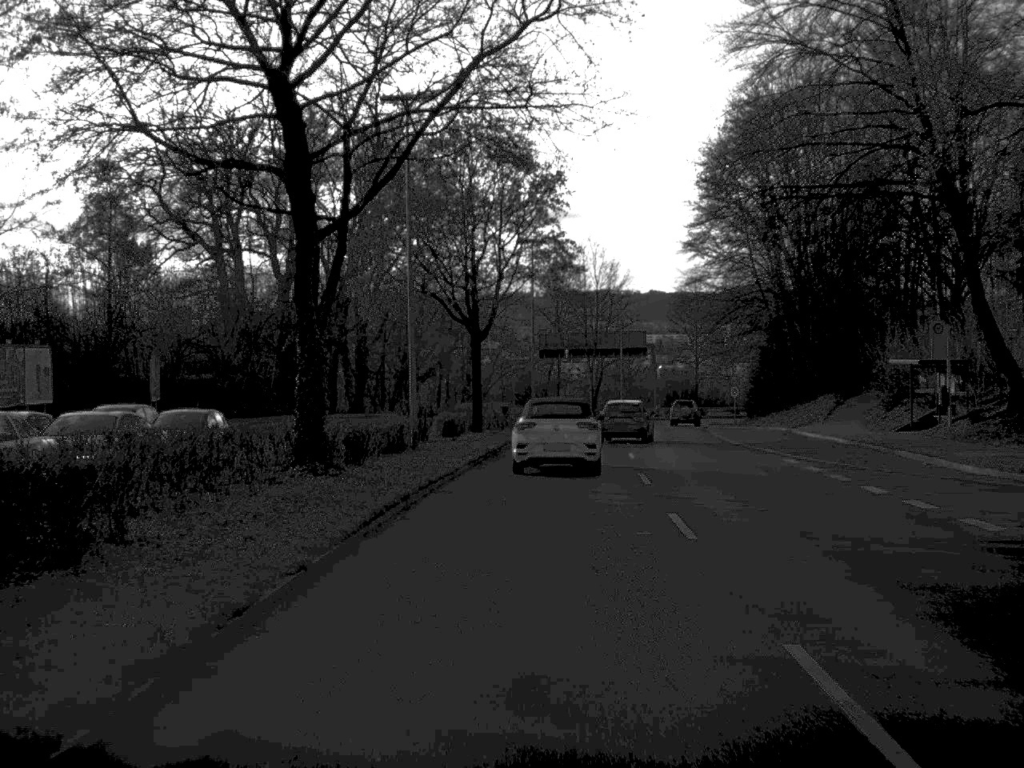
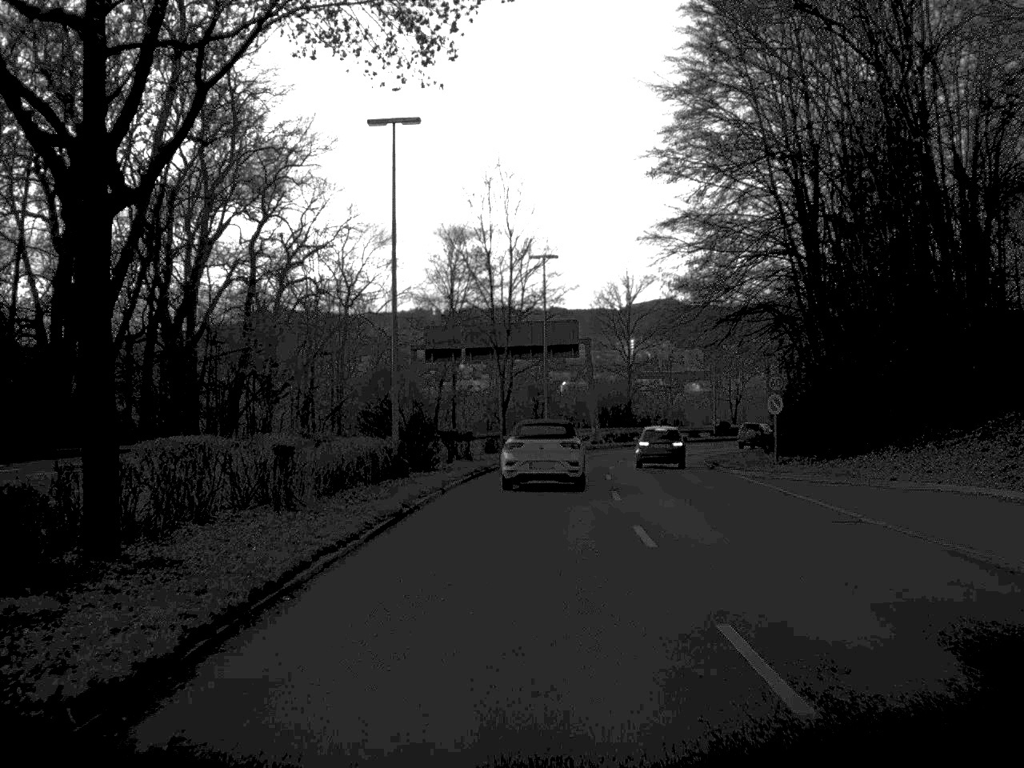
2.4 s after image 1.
(+1.2, +34.2) m; +4°
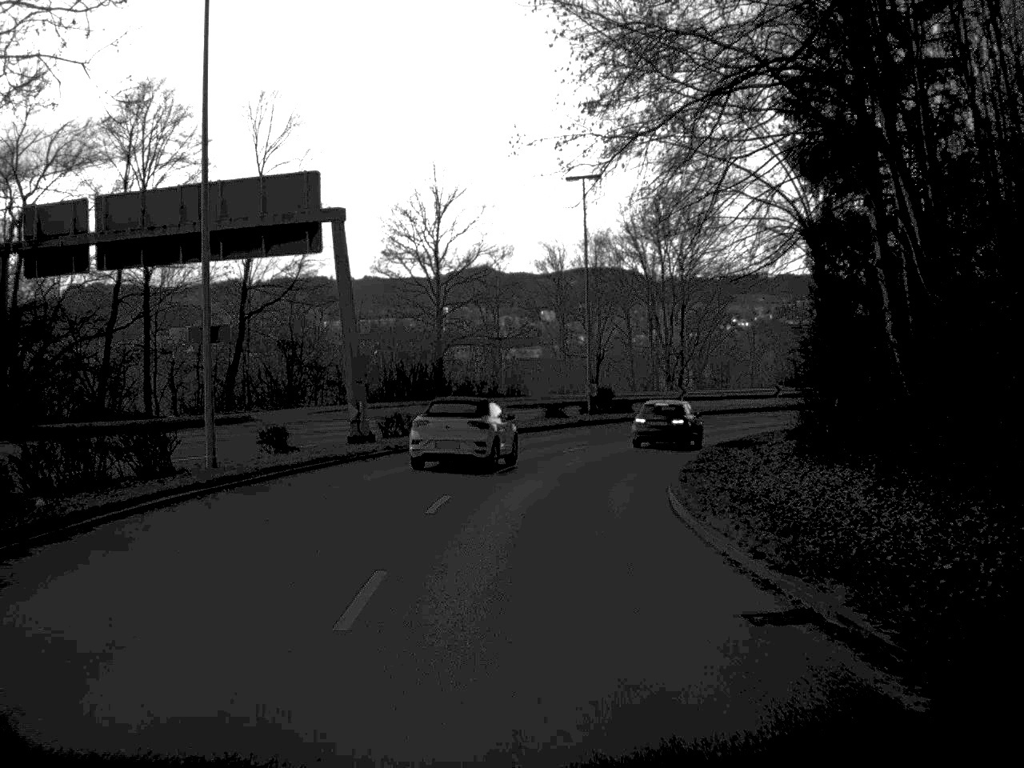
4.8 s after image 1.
(+3.5, +41.9) m; +8°
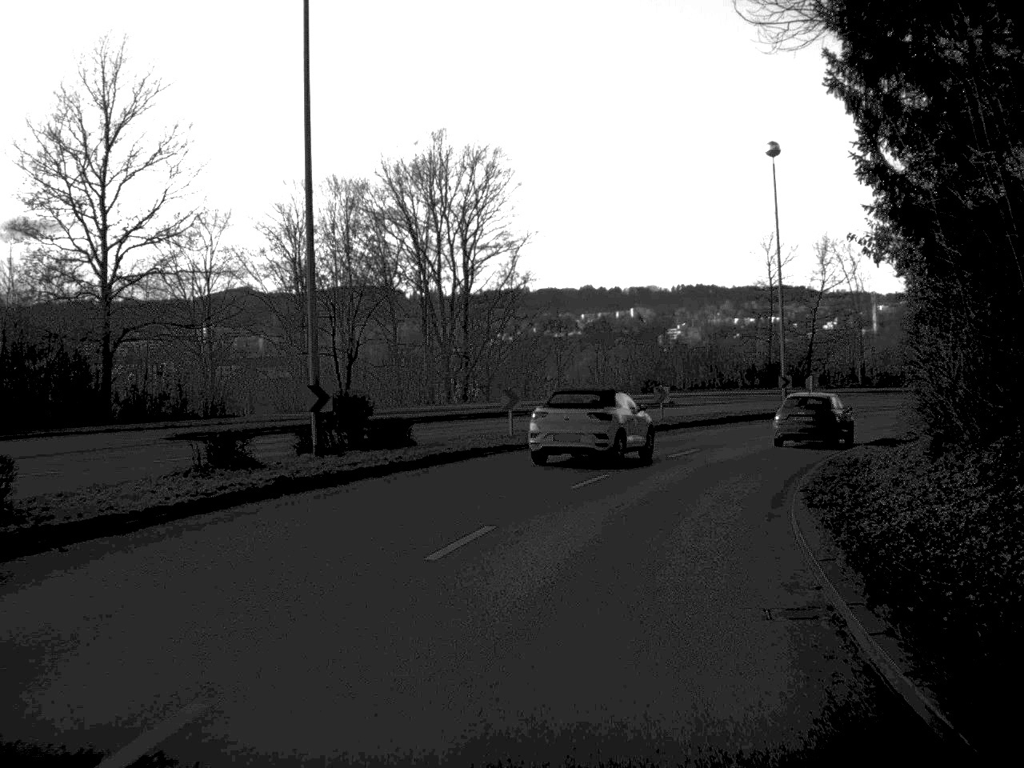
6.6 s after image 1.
(+2.0, +30.8) m; +11°
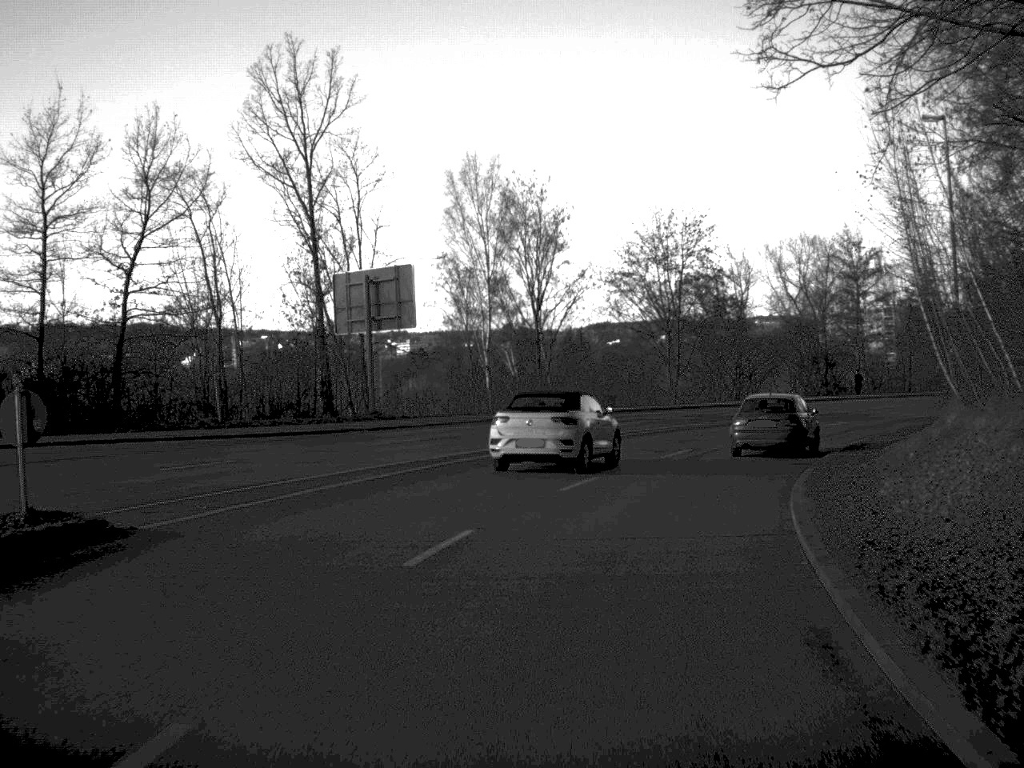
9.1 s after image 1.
(+10.2, +40.1) m; +29°
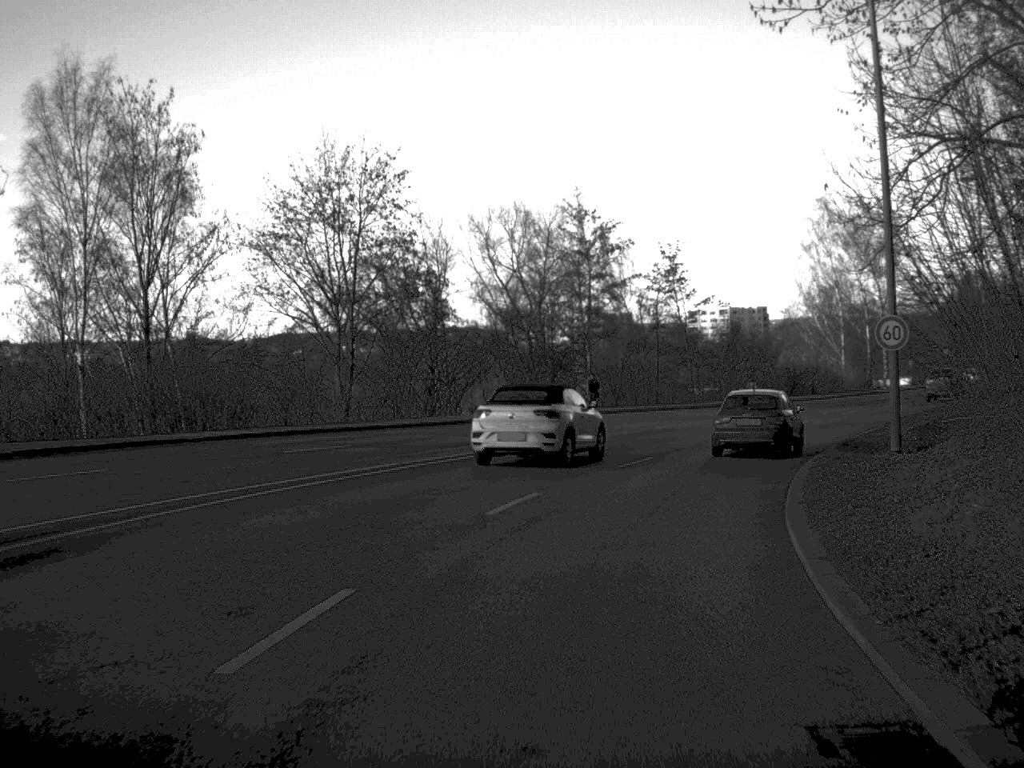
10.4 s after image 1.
(+2.6, +21.1) m; +14°
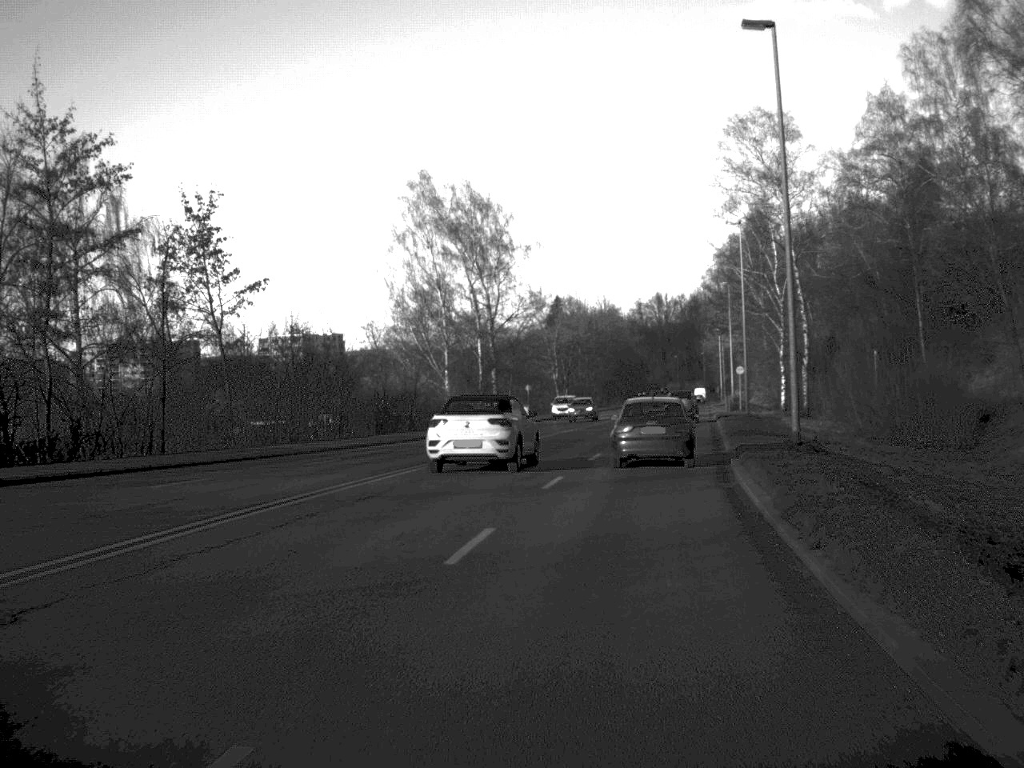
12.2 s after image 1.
(+4.8, +28.9) m; +19°
